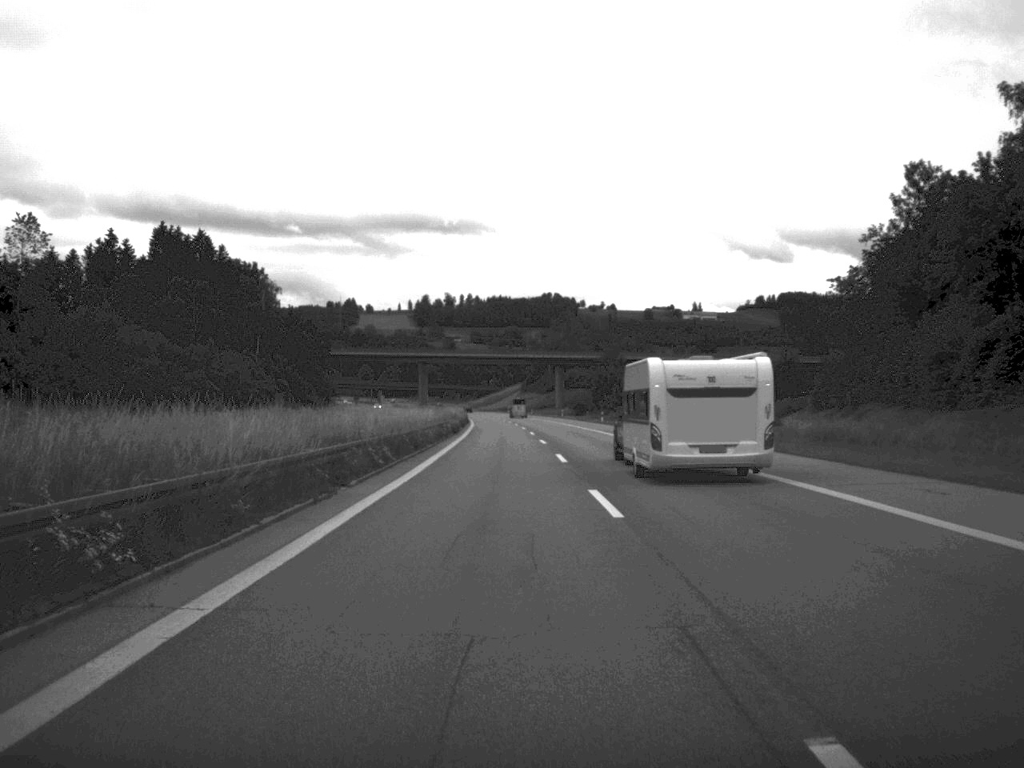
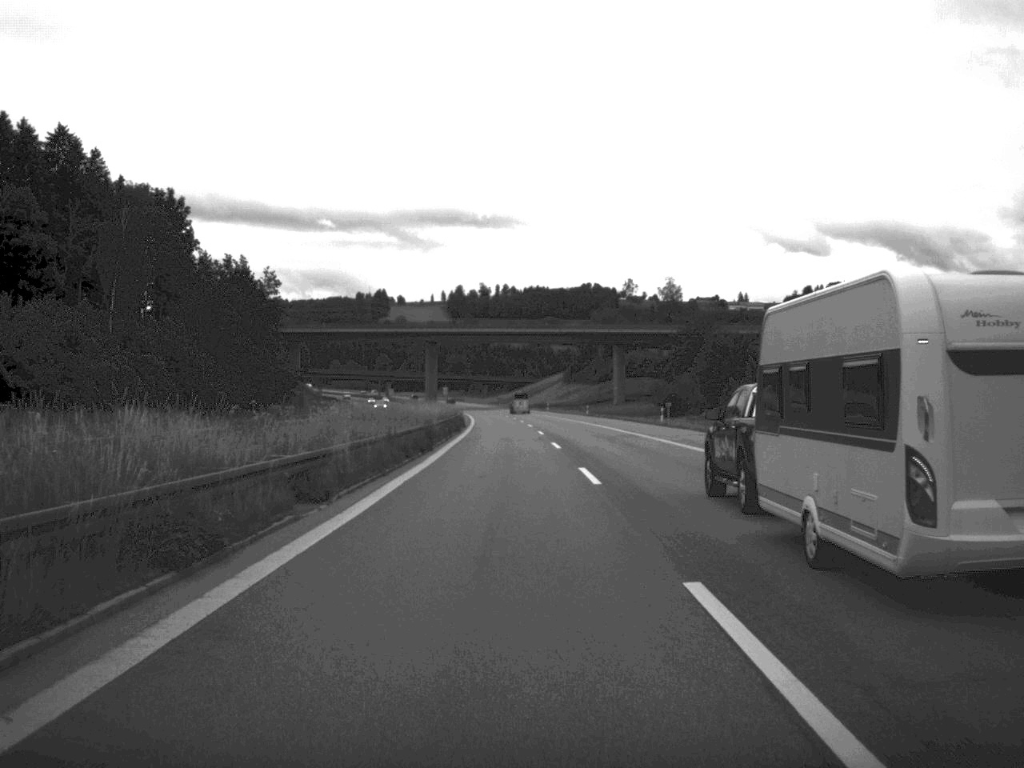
(-1.4, +84.8) m; -2°
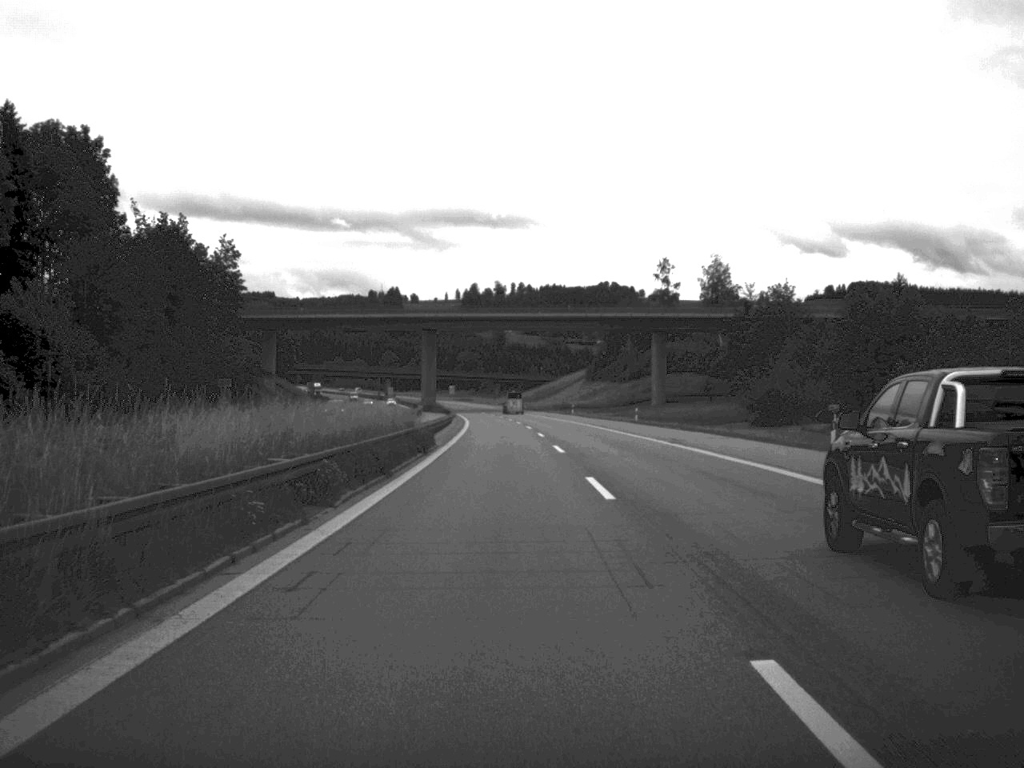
(-0.3, +40.7) m; -1°
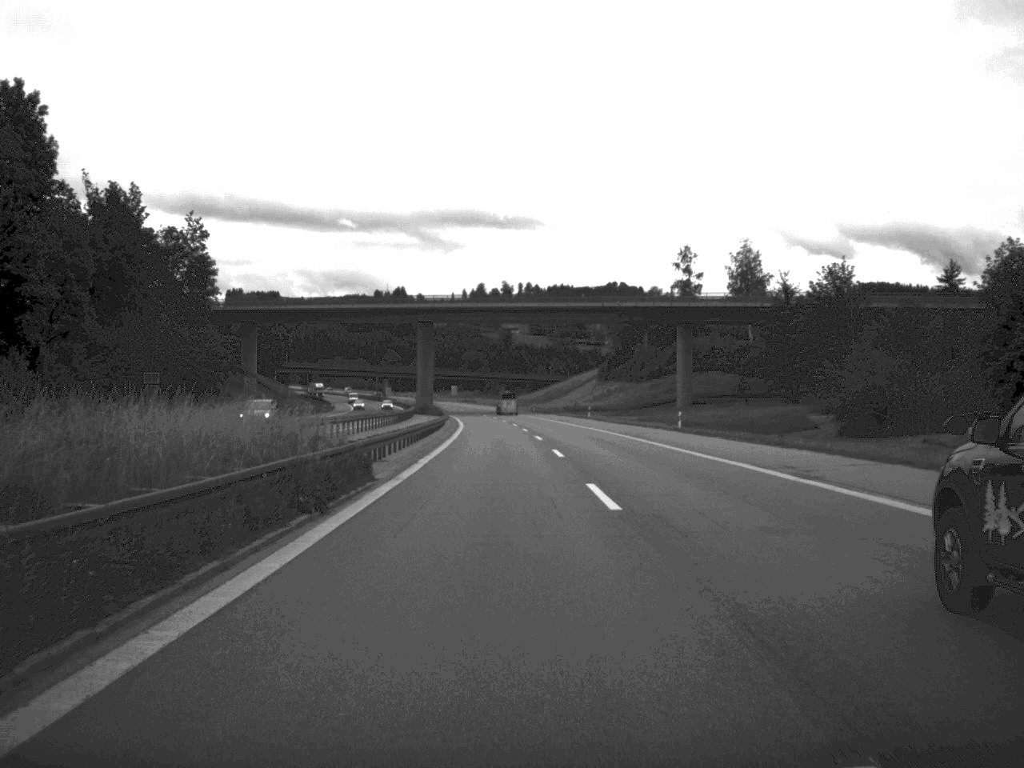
(-0.1, +20.7) m; 0°
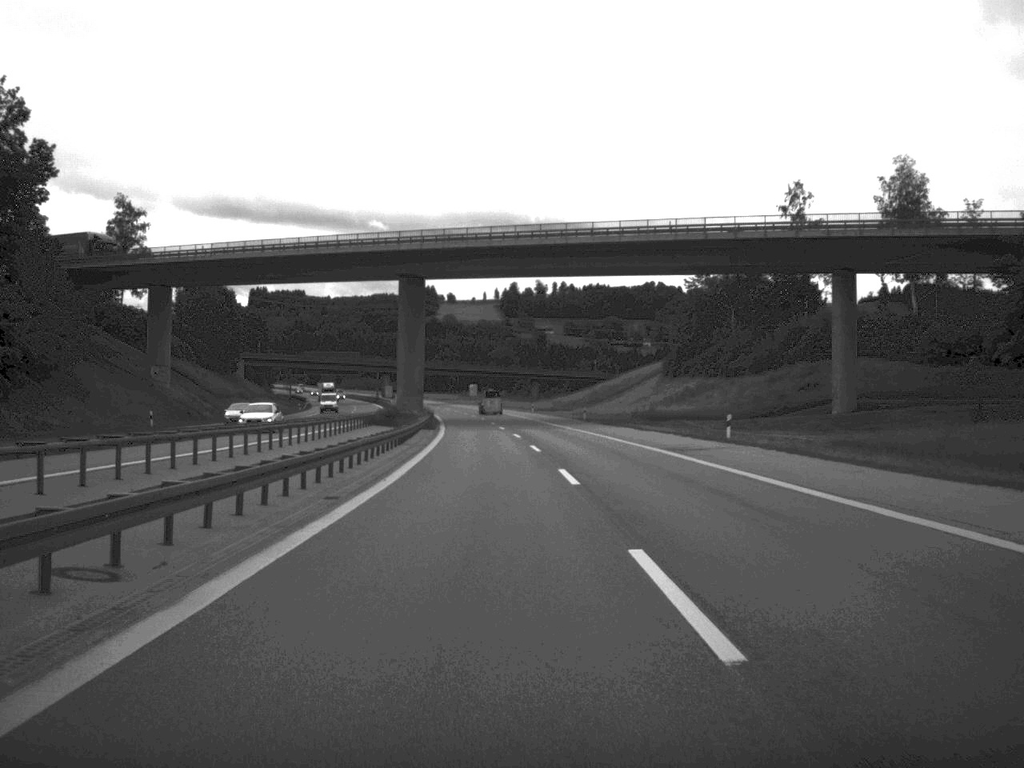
(-1.0, +64.7) m; -2°
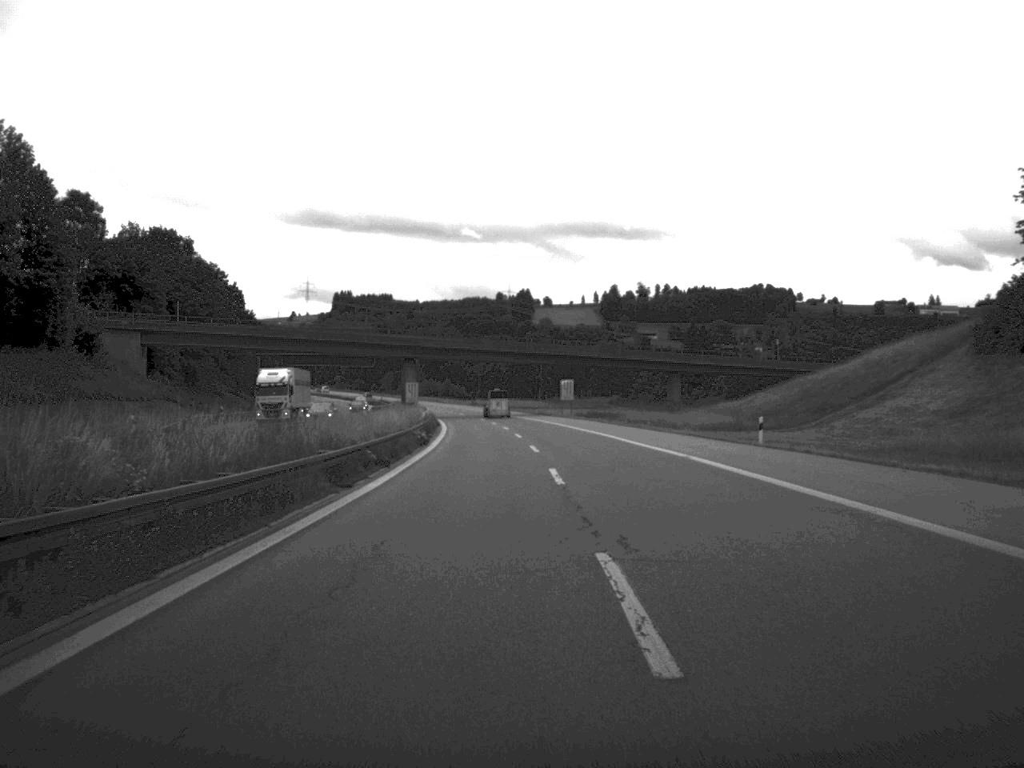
(-4.0, +104.8) m; -5°
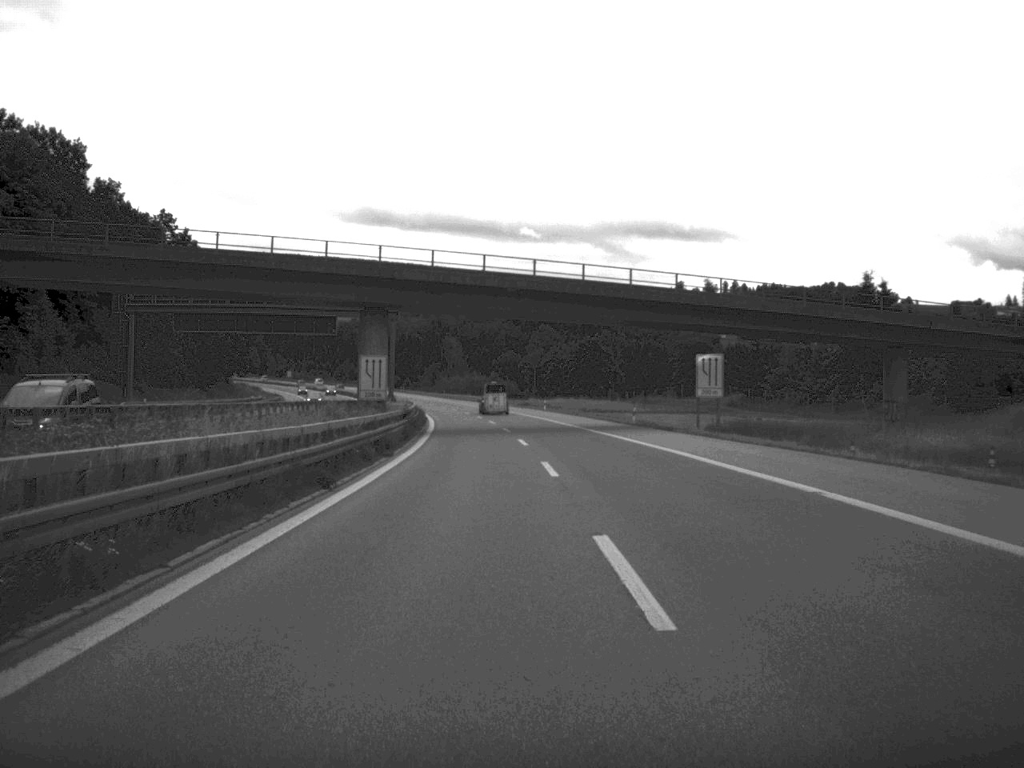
(-1.6, +67.8) m; -3°
